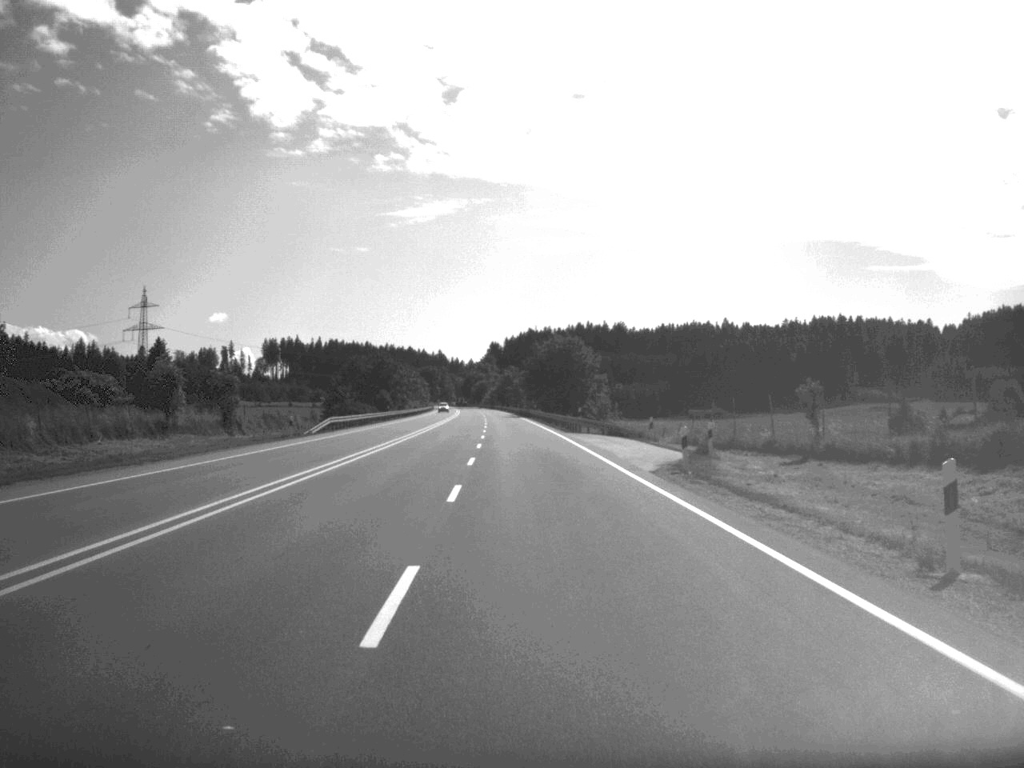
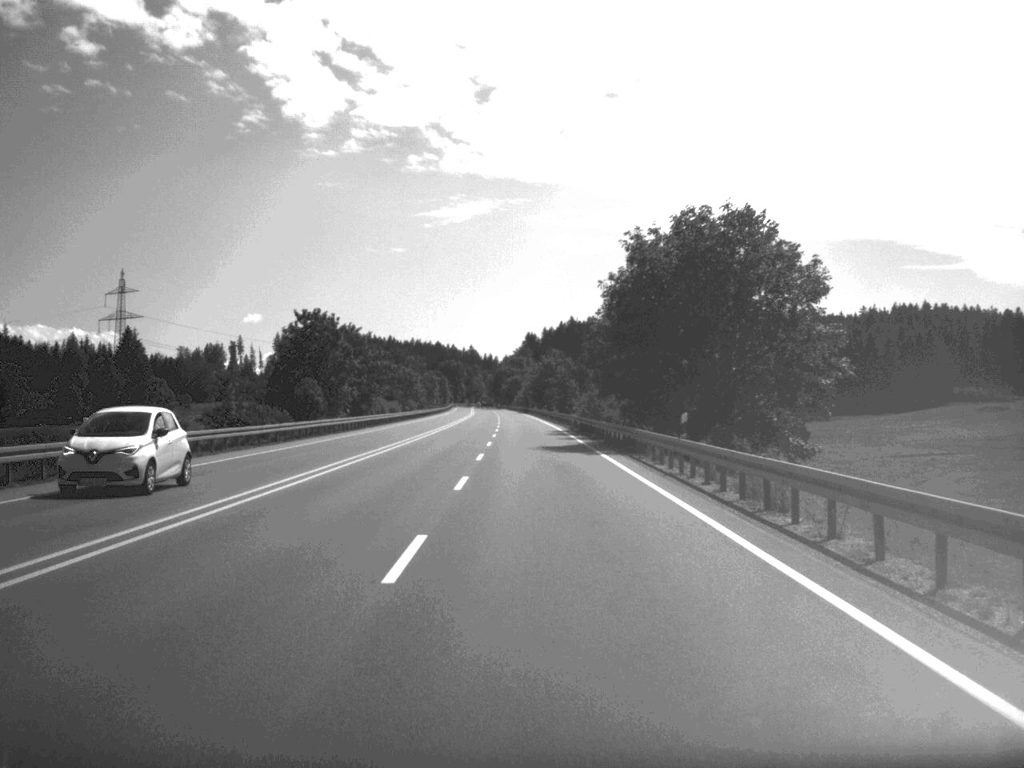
(-1.8, +92.0) m; -2°
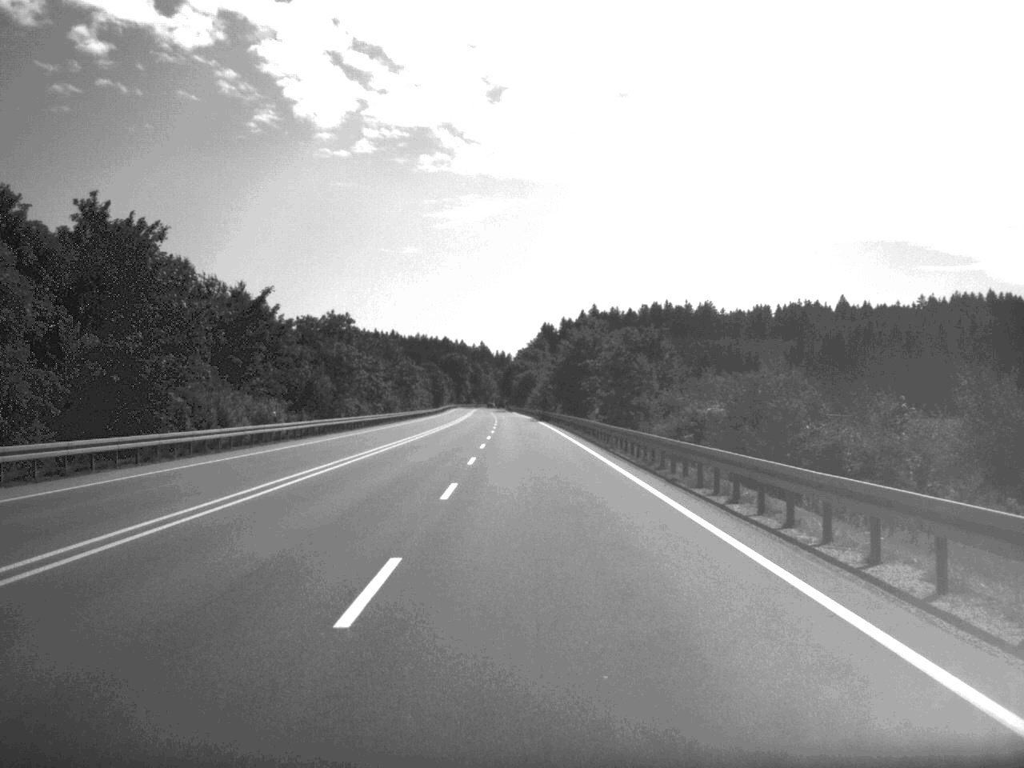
(-0.5, +73.3) m; -1°
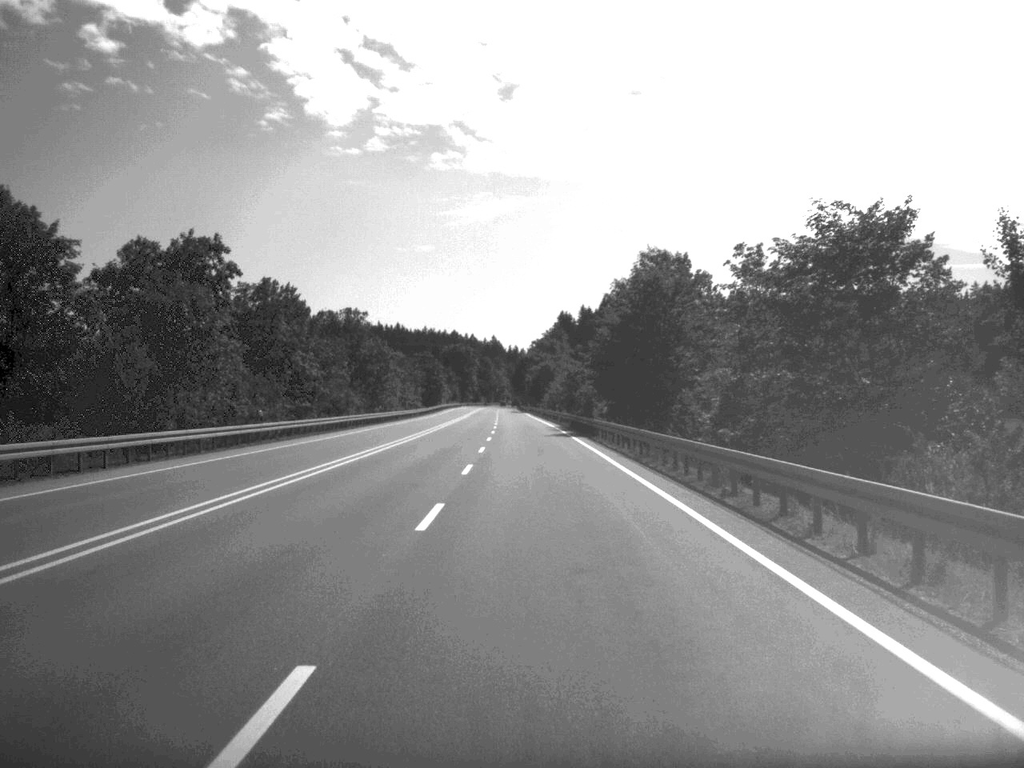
(-0.3, +52.7) m; -1°
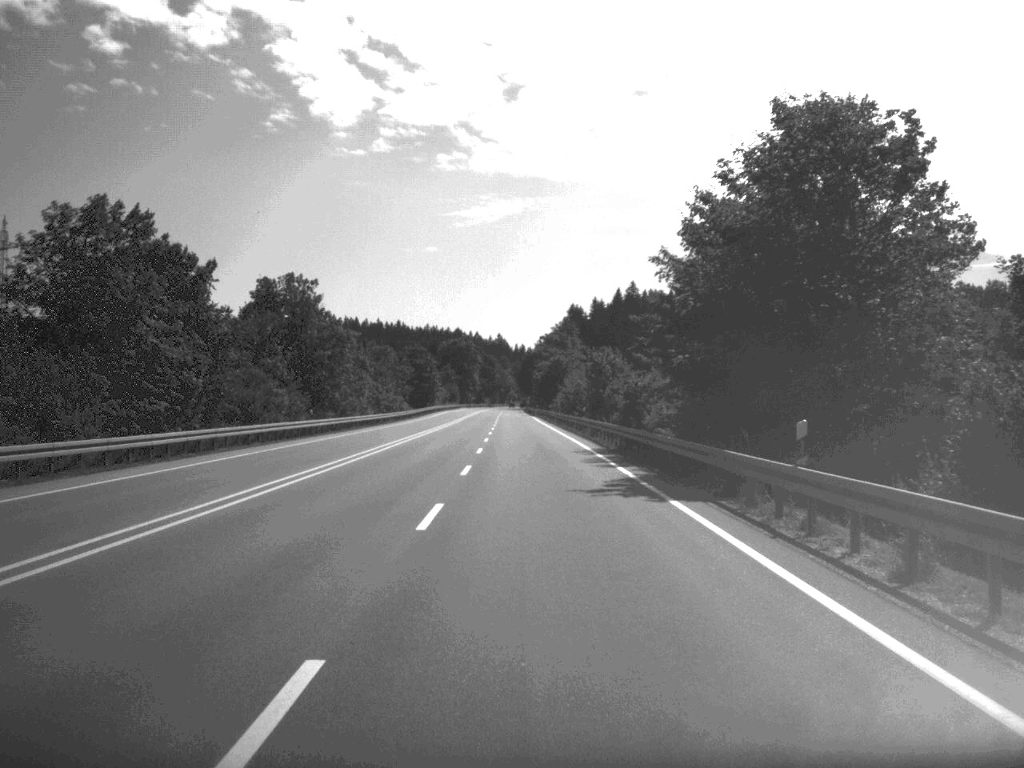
(-0.1, +35.4) m; 0°
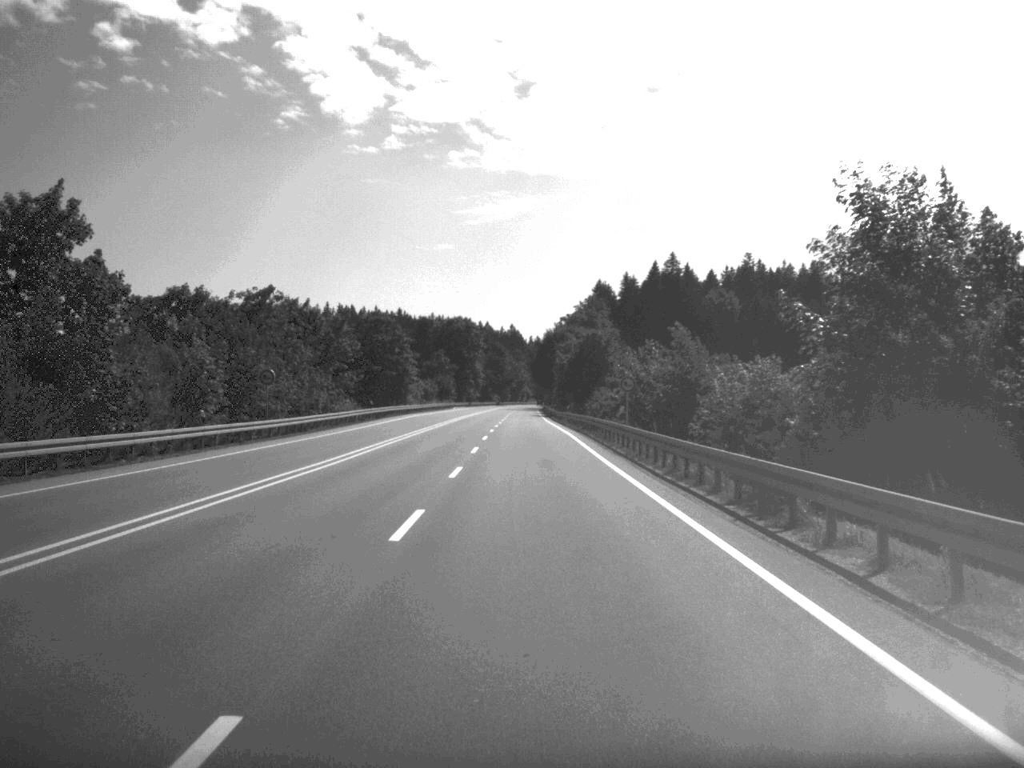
(-0.6, +72.5) m; -1°
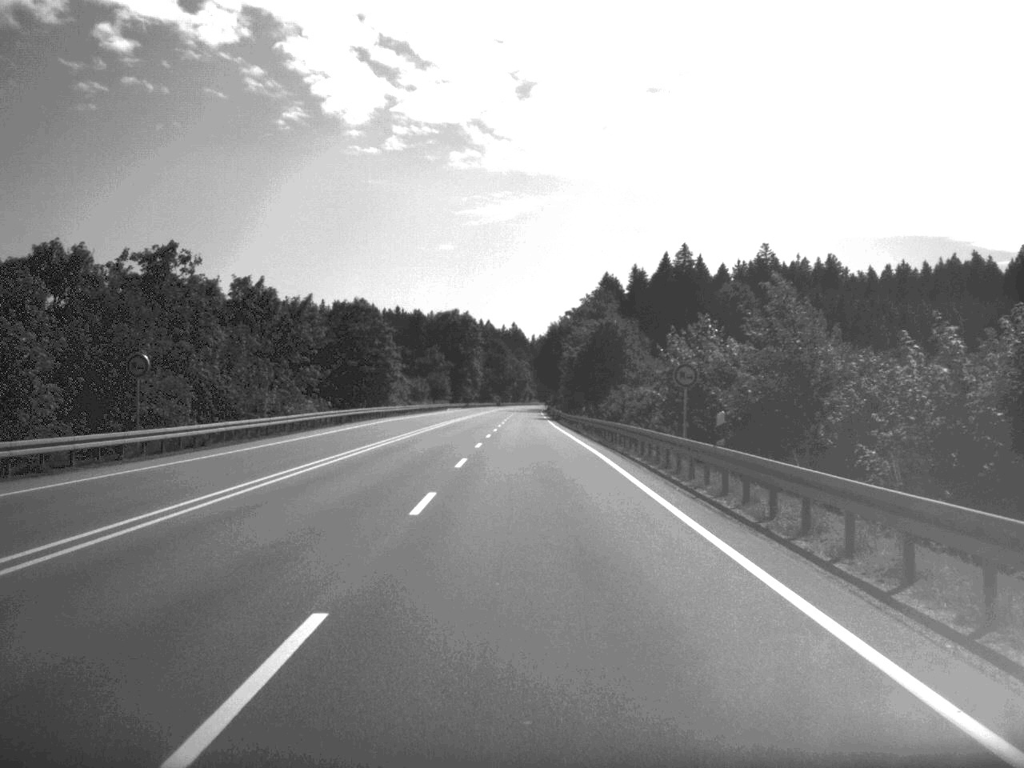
(0.0, +20.6) m; 0°
